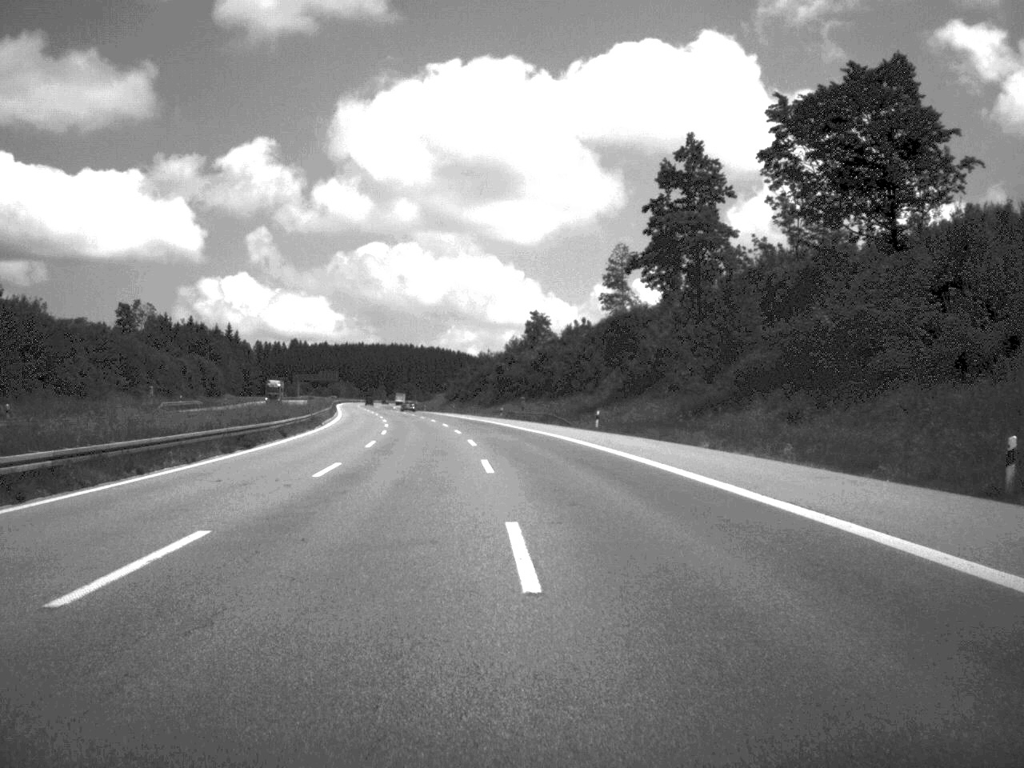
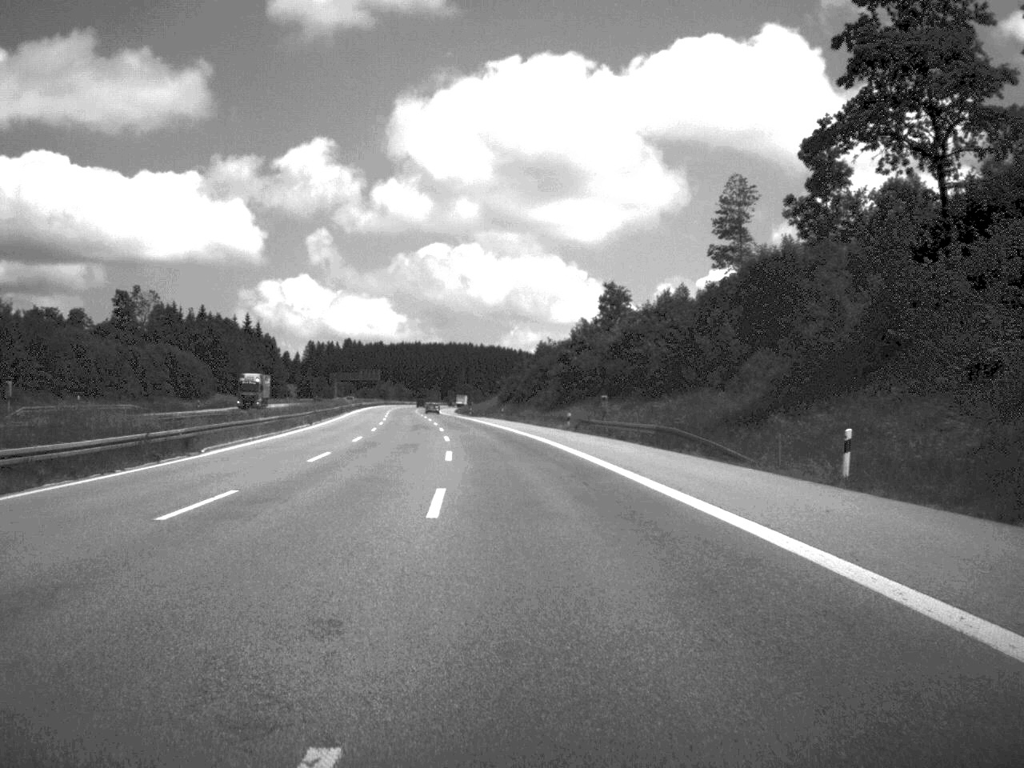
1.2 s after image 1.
(-1.1, +44.7) m; -3°
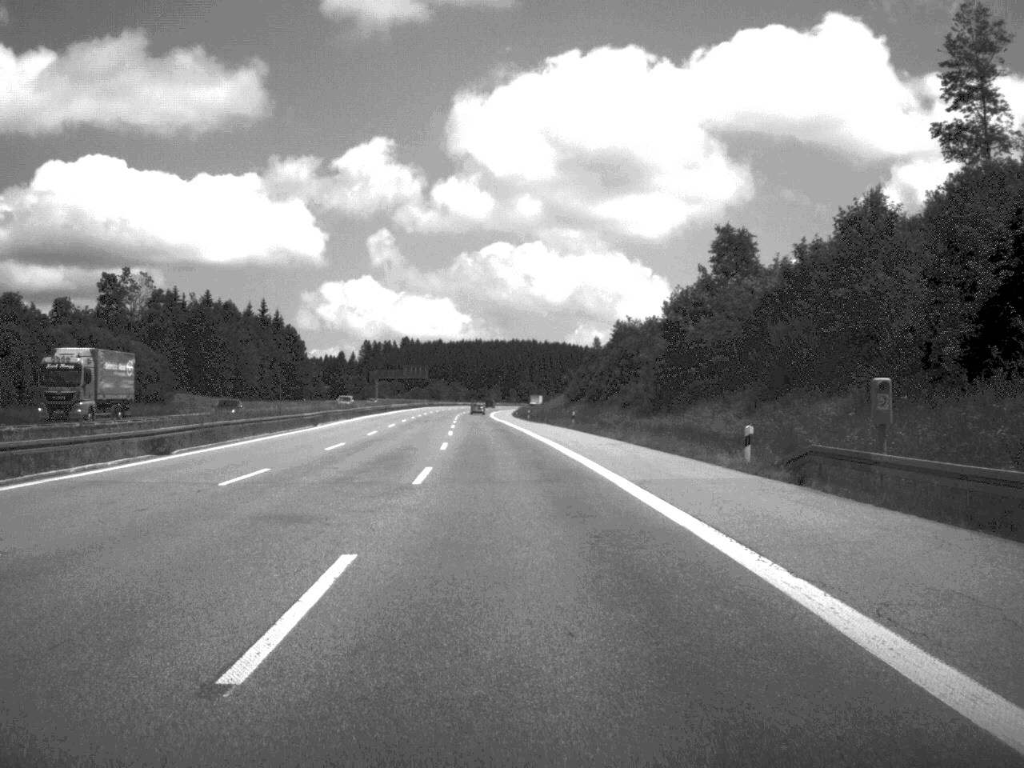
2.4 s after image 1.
(-1.2, +44.6) m; -3°
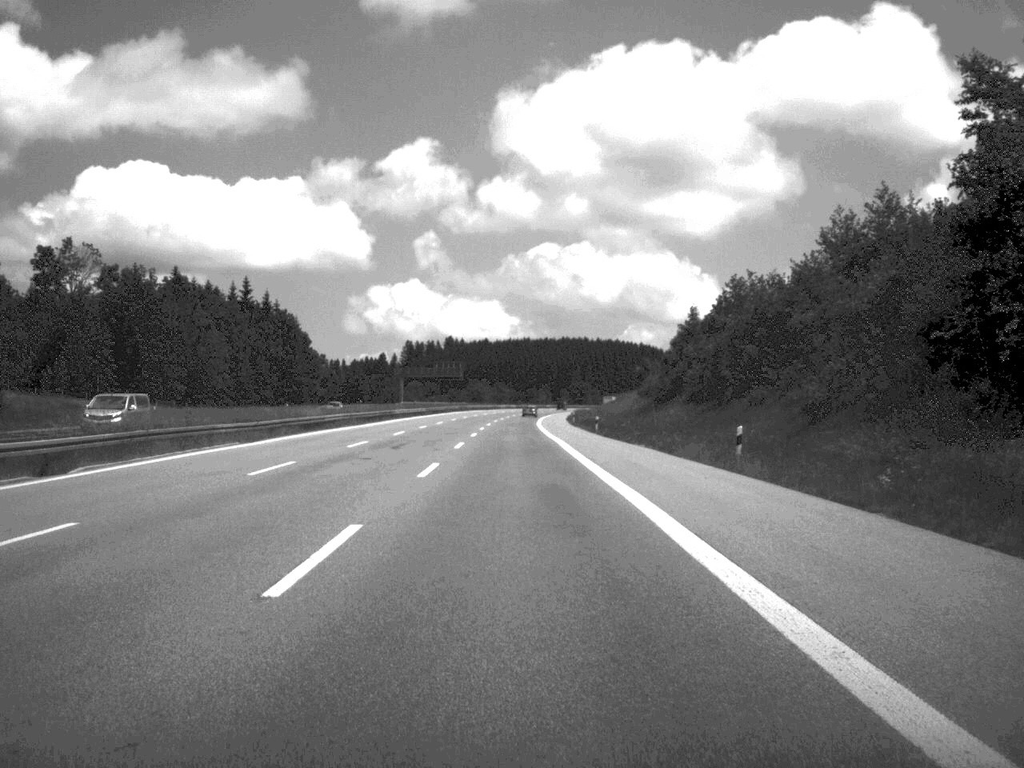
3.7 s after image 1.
(-1.1, +48.7) m; -2°
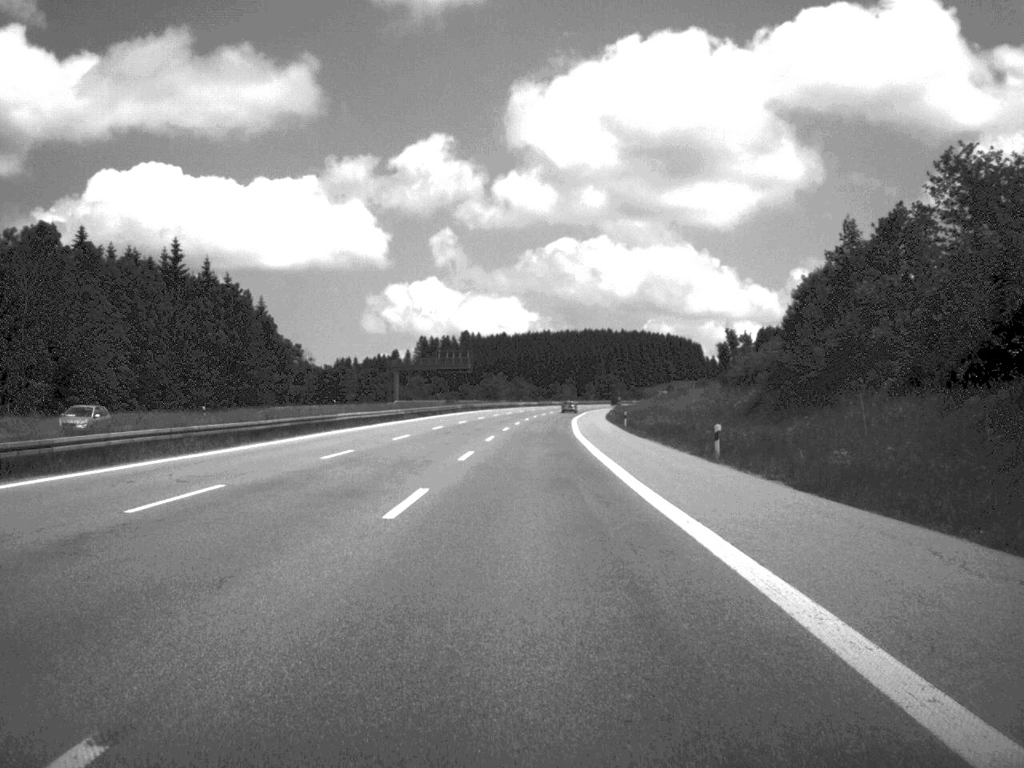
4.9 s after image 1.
(-0.5, +44.6) m; -1°
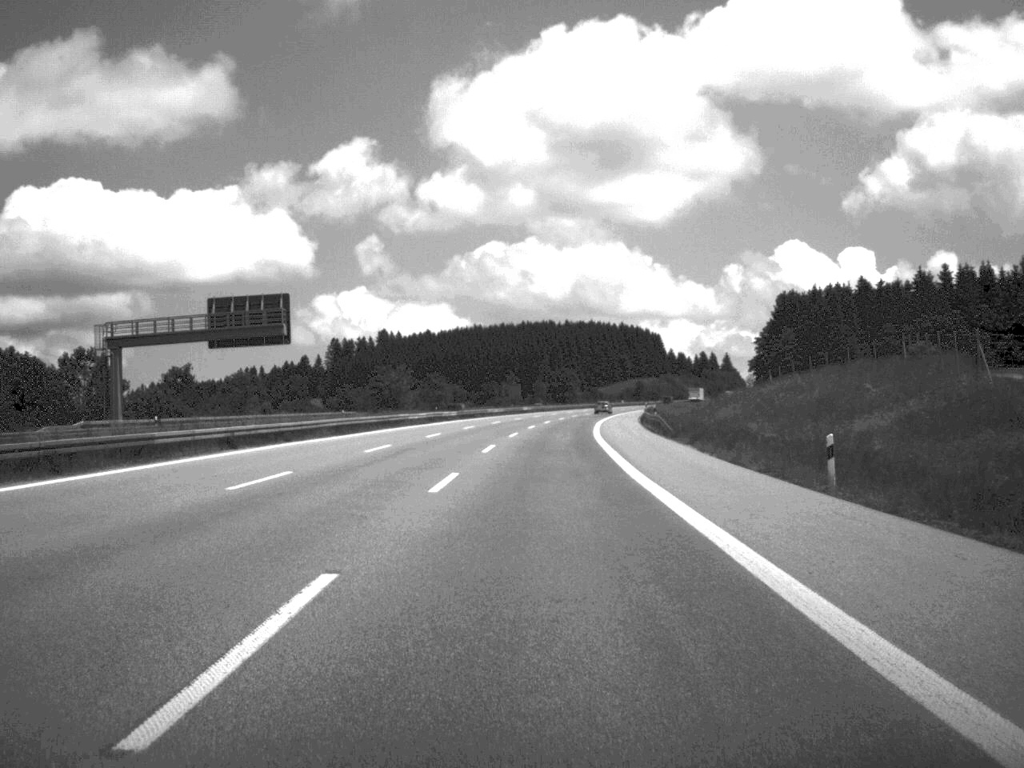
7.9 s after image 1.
(+2.0, +114.7) m; +3°
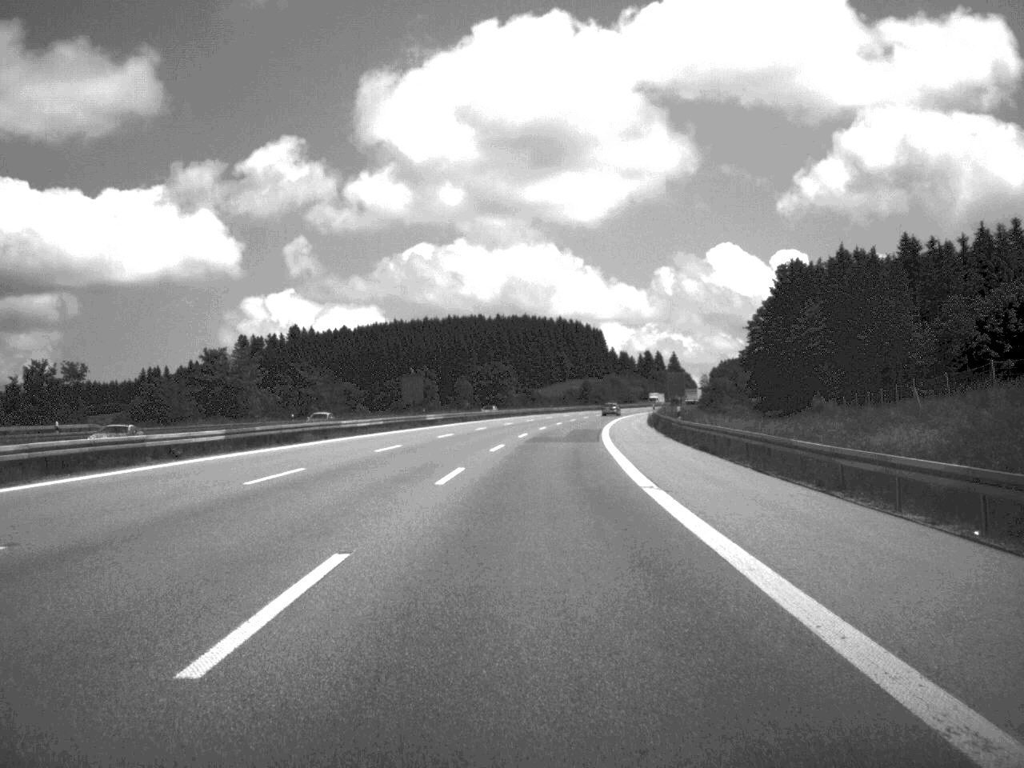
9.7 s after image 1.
(+1.6, +67.4) m; +3°
